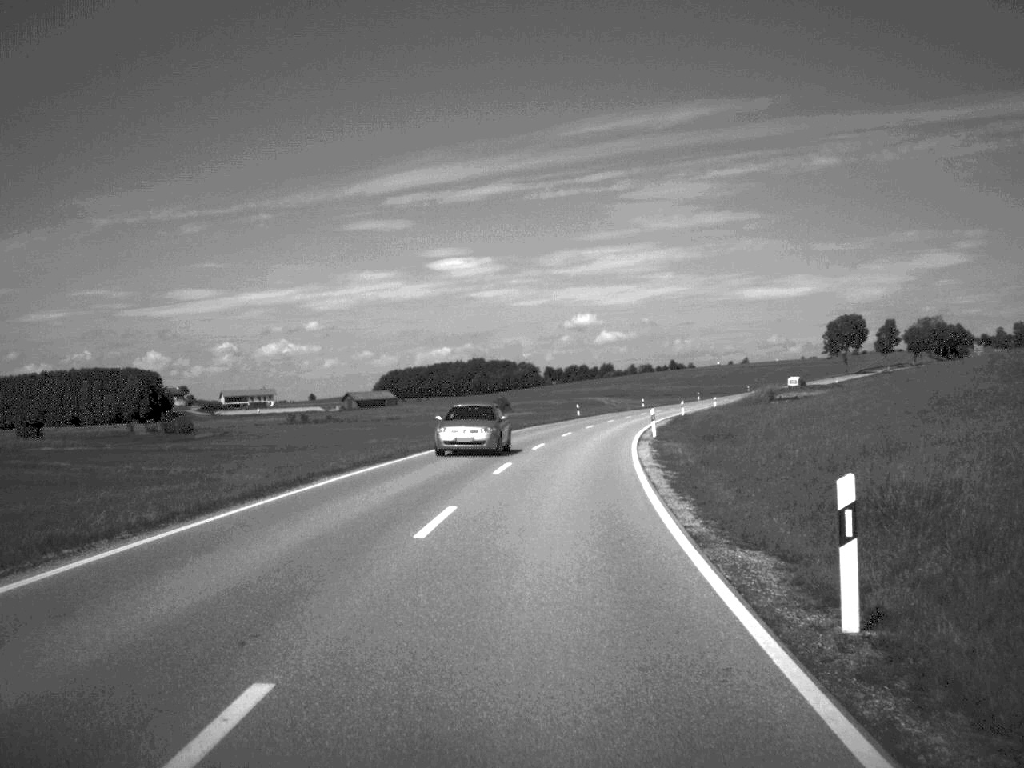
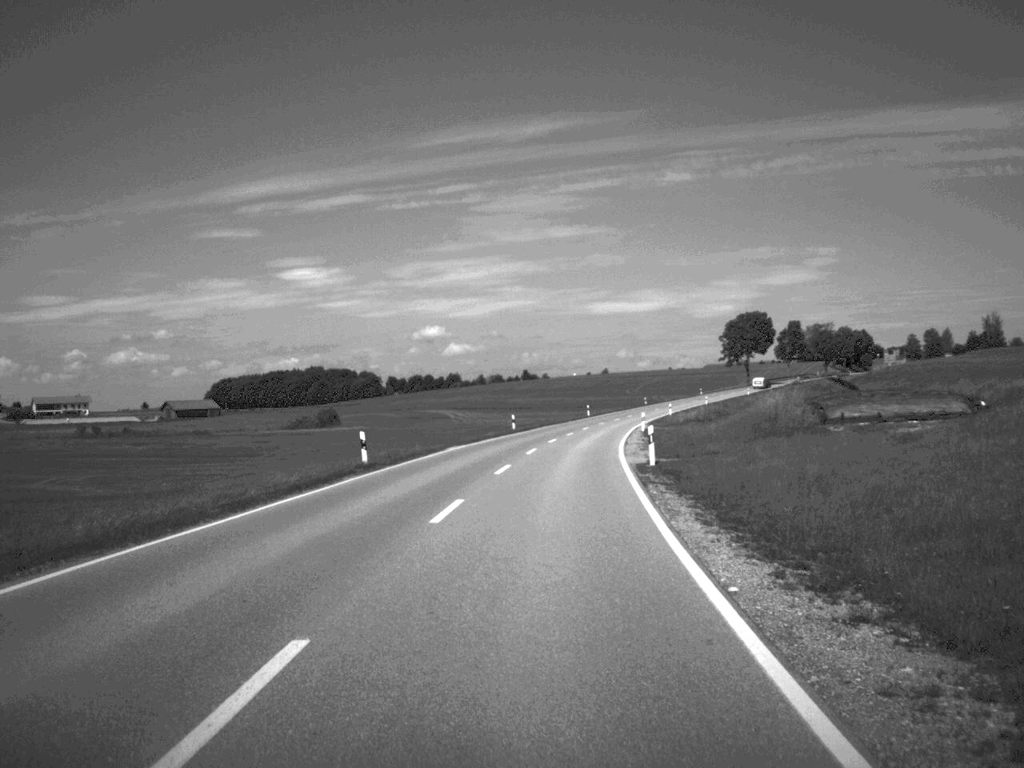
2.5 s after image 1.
(+3.6, +56.5) m; +7°
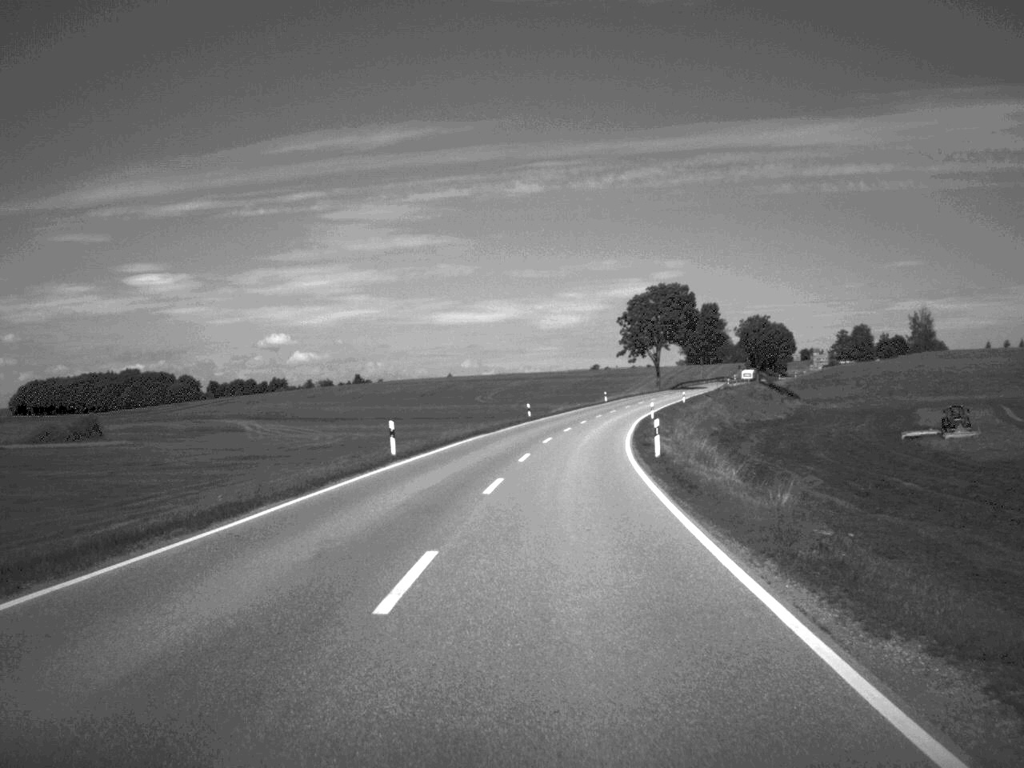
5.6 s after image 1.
(+4.6, +77.6) m; +7°
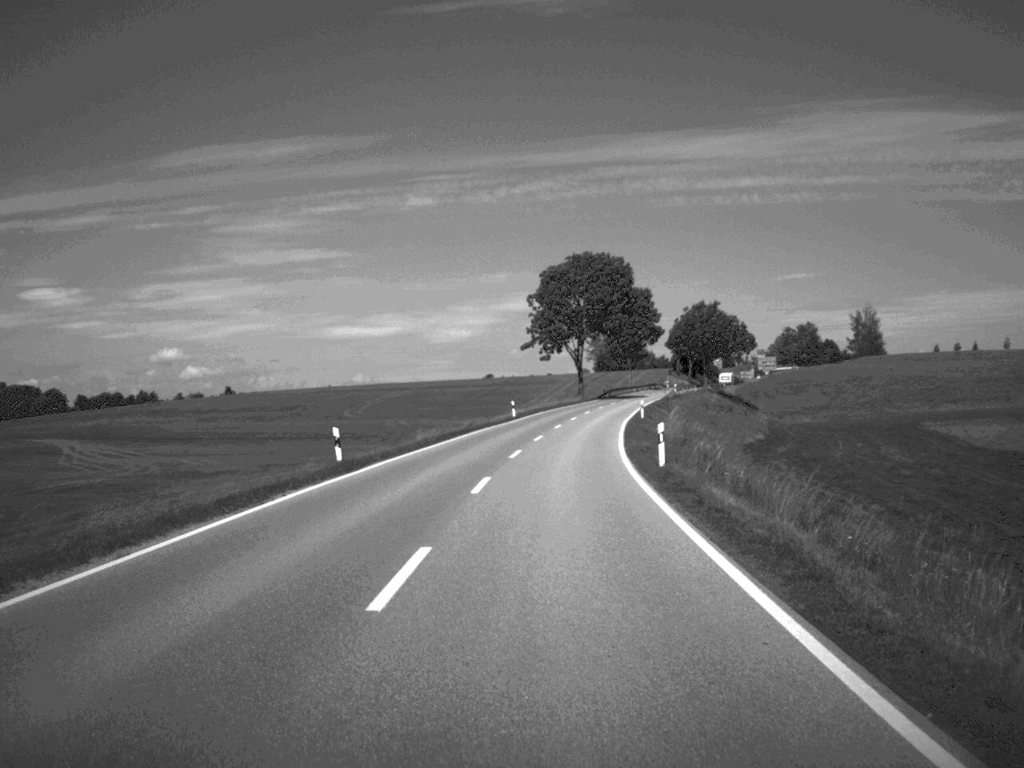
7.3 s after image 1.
(+2.0, +47.3) m; +5°
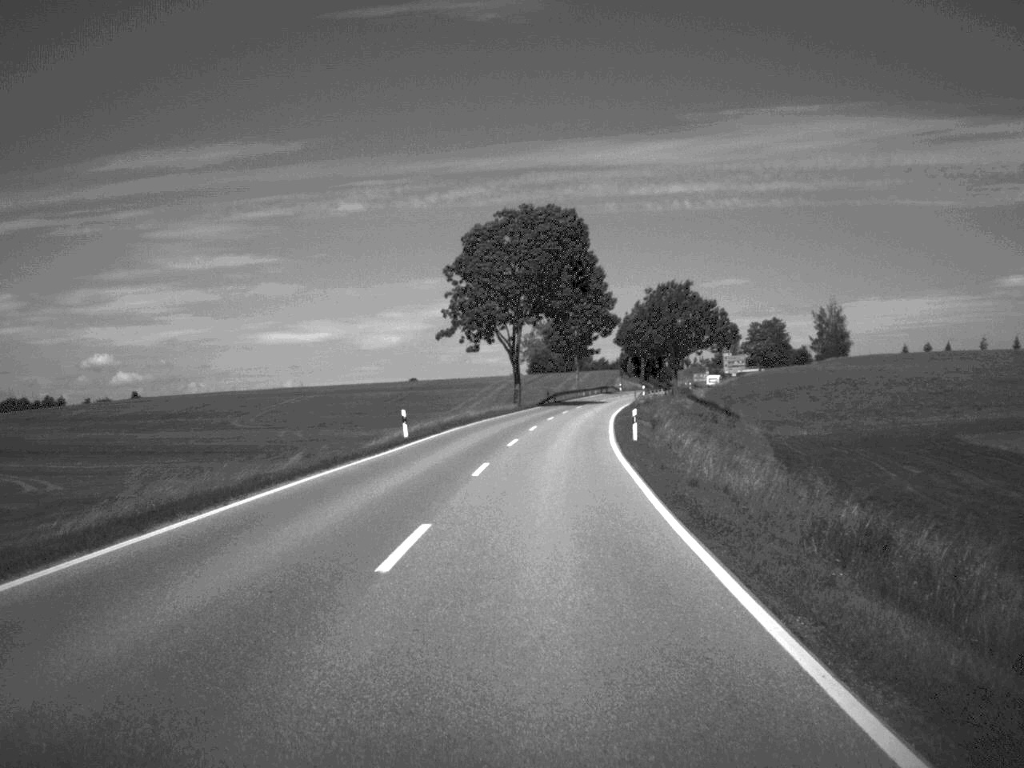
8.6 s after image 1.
(+0.9, +32.5) m; +3°
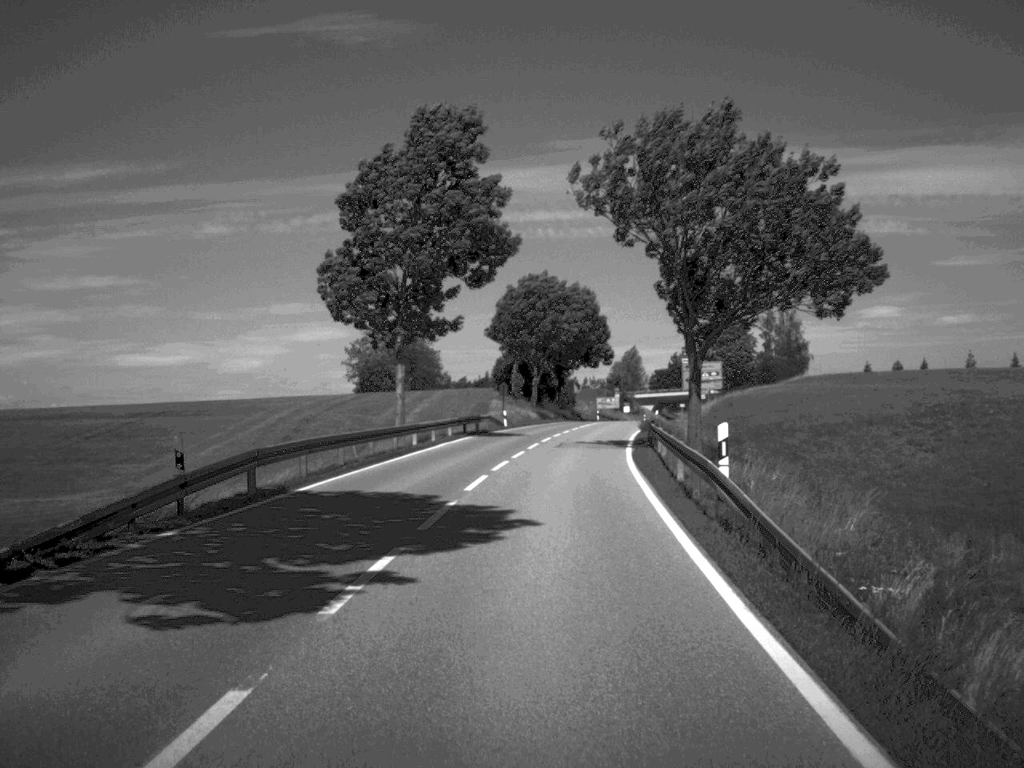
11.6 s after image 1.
(+4.3, +78.6) m; +6°
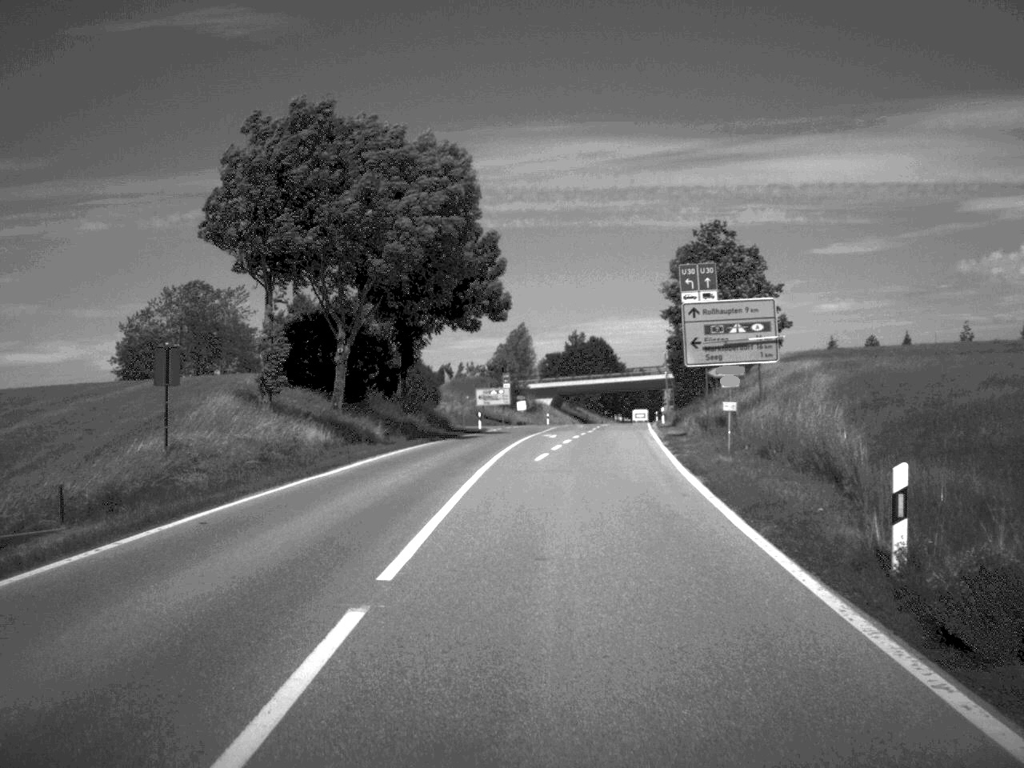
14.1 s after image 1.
(+2.8, +57.4) m; +5°
